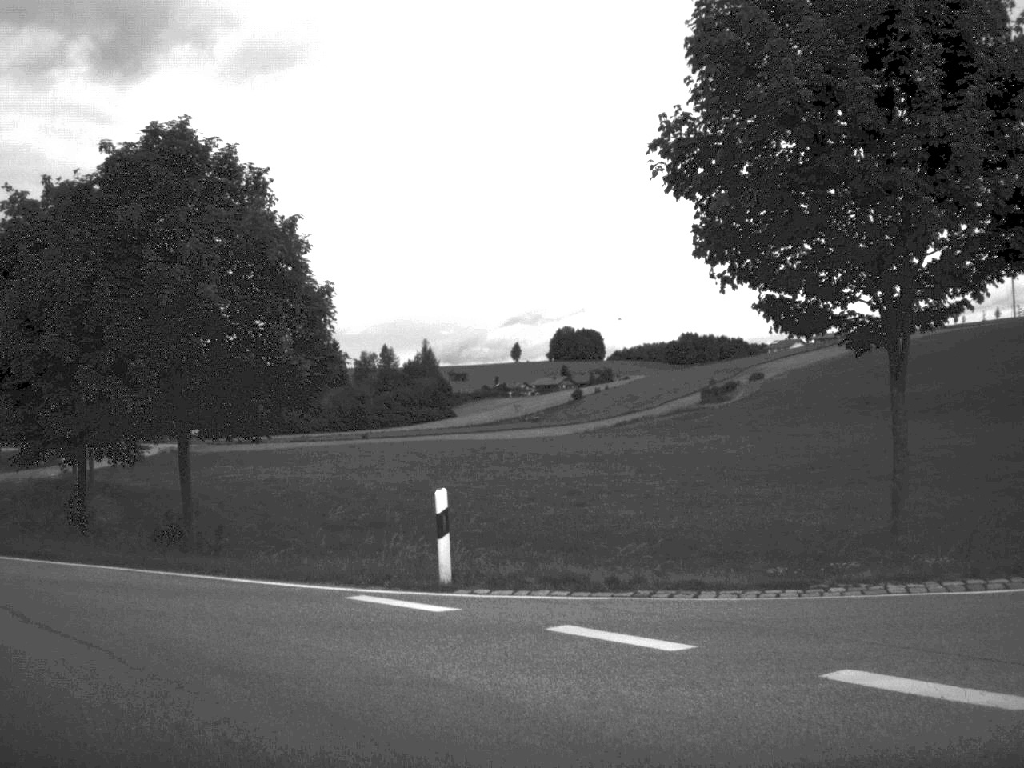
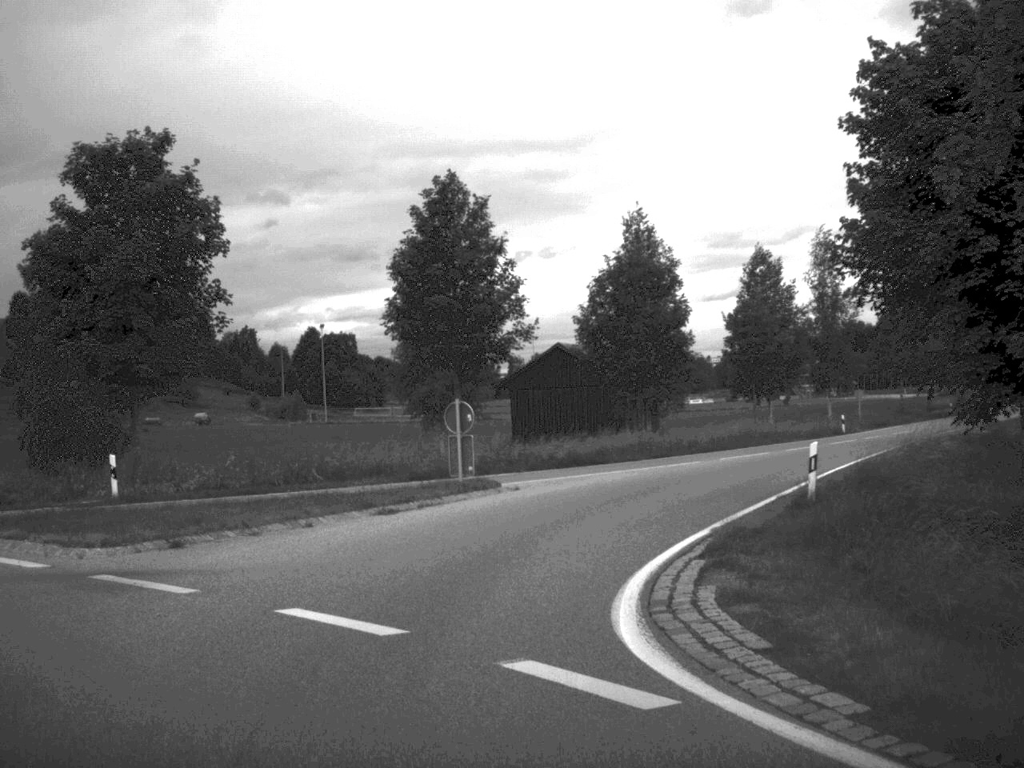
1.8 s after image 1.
(-5.0, +12.2) m; -40°
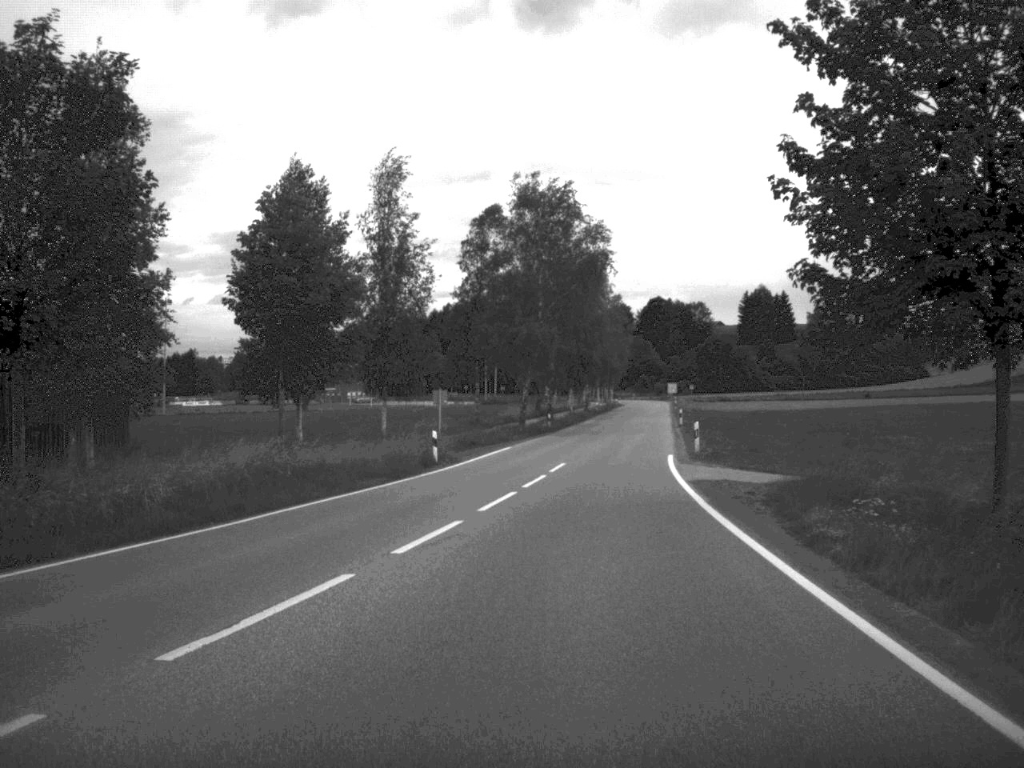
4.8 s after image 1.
(+4.5, +29.1) m; +22°
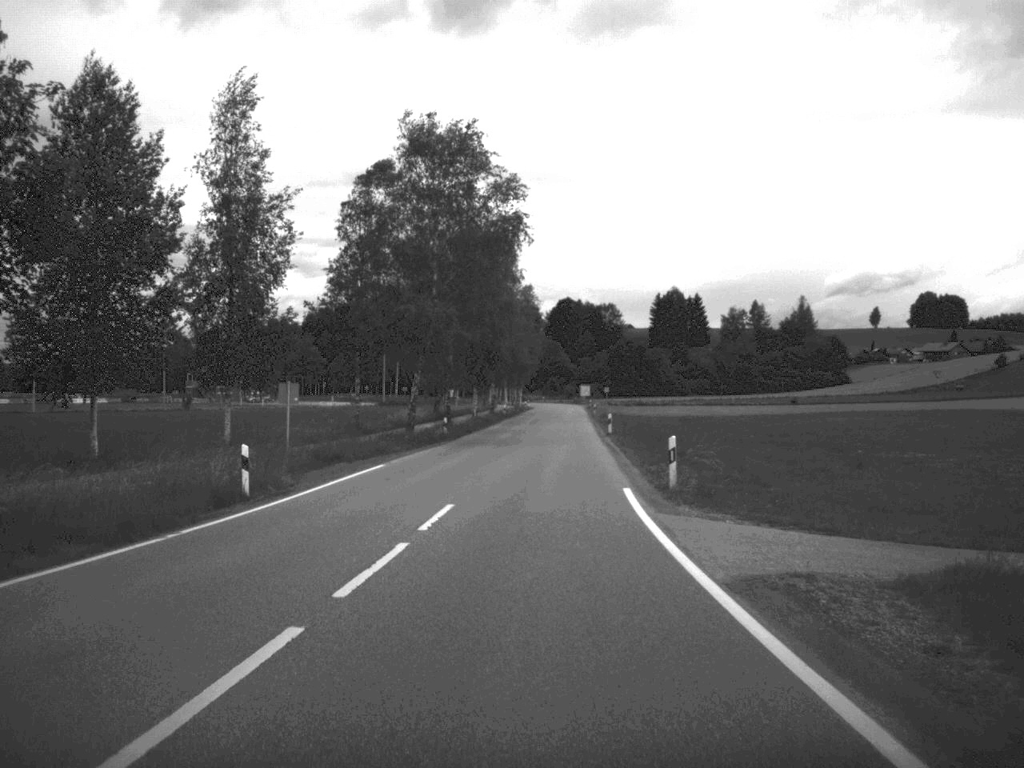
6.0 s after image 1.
(+0.6, +14.5) m; +4°
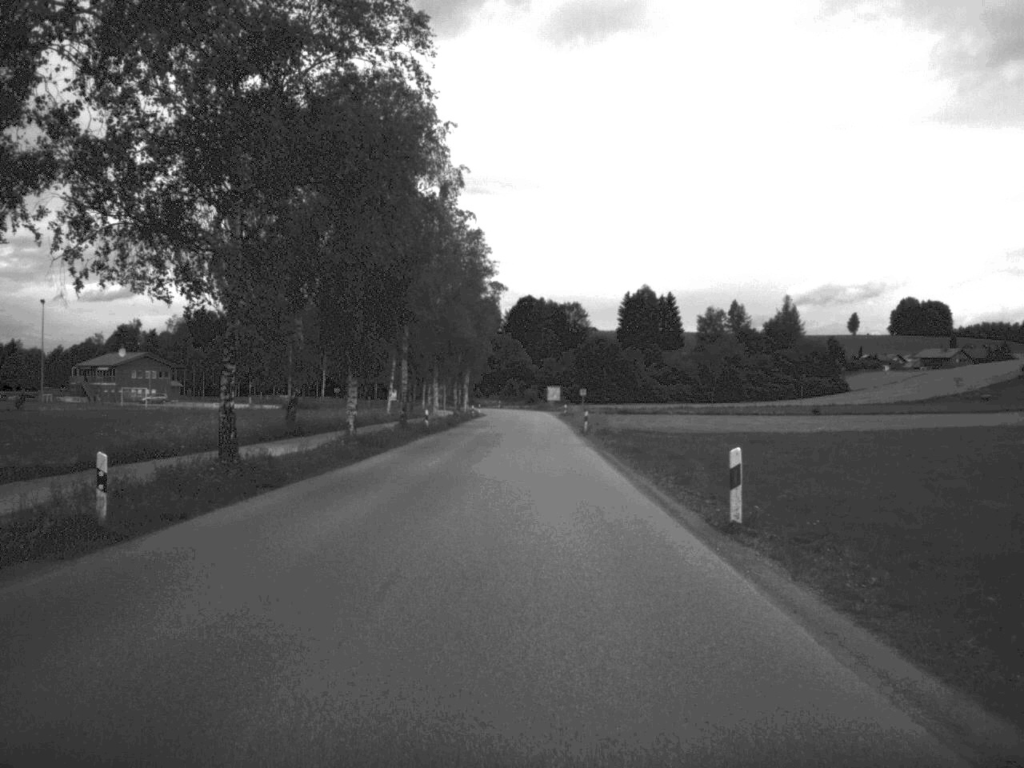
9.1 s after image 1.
(+0.8, +43.6) m; +2°
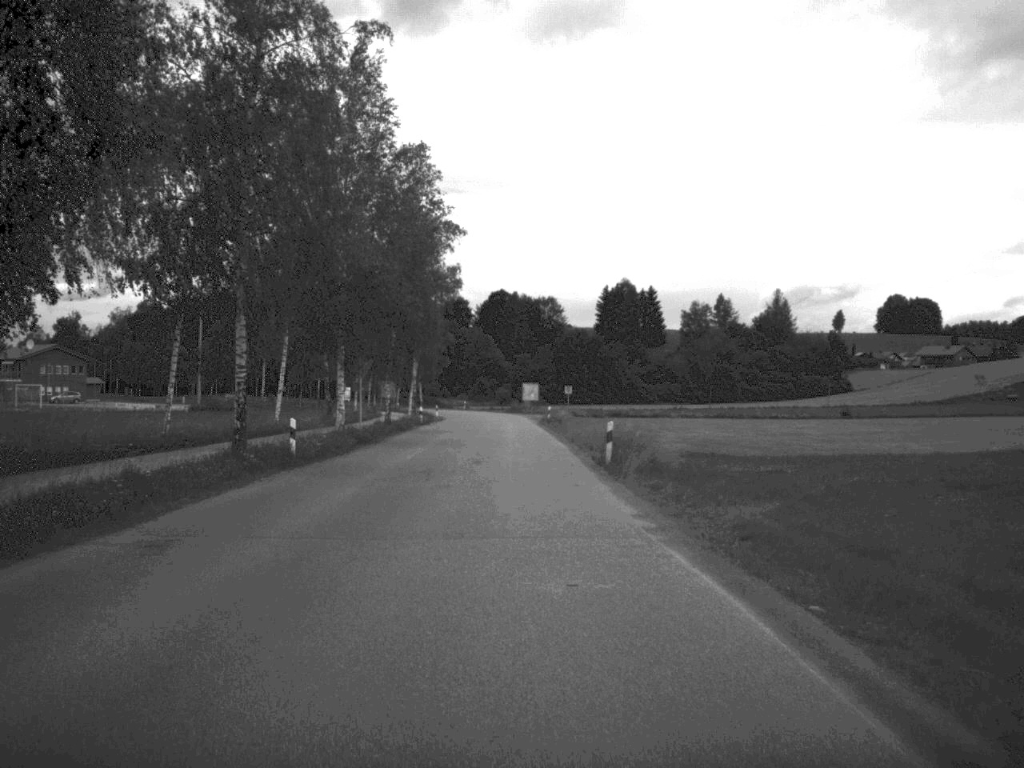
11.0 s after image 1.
(+0.2, +28.4) m; +1°
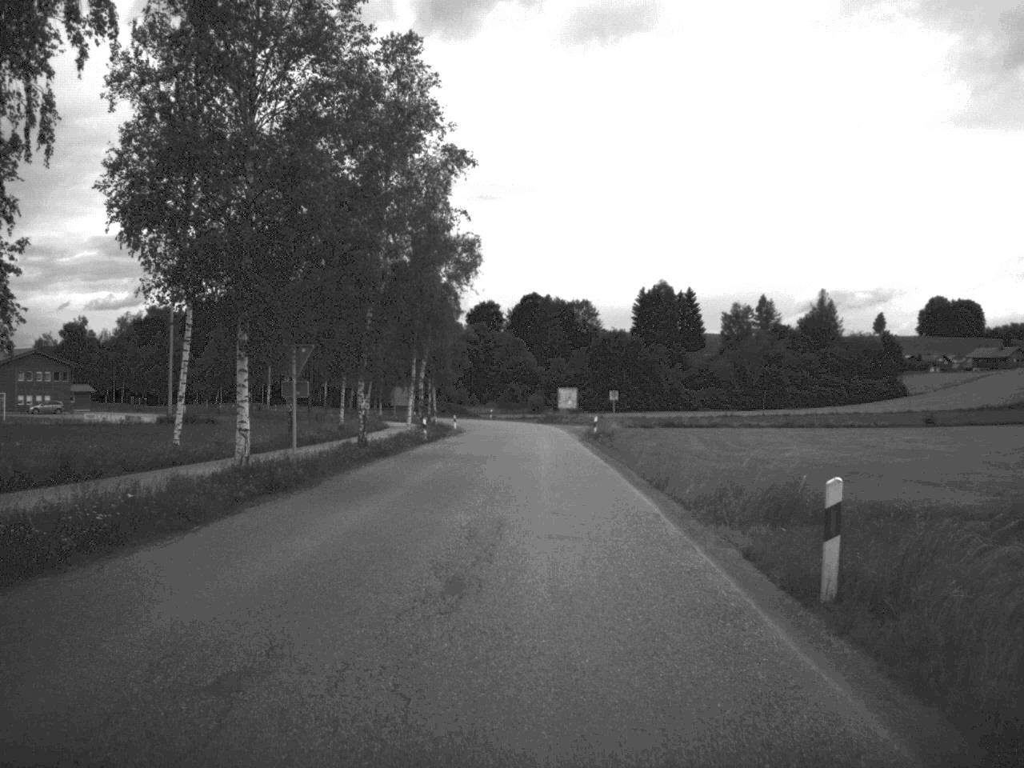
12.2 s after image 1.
(-0.2, +18.4) m; -2°
